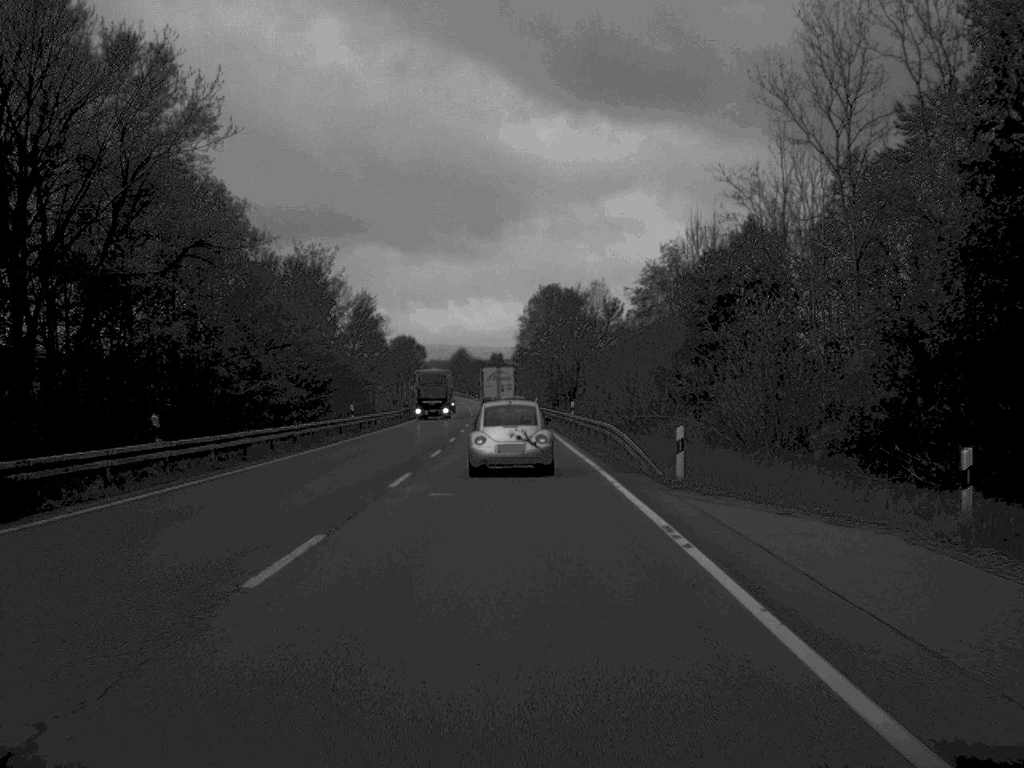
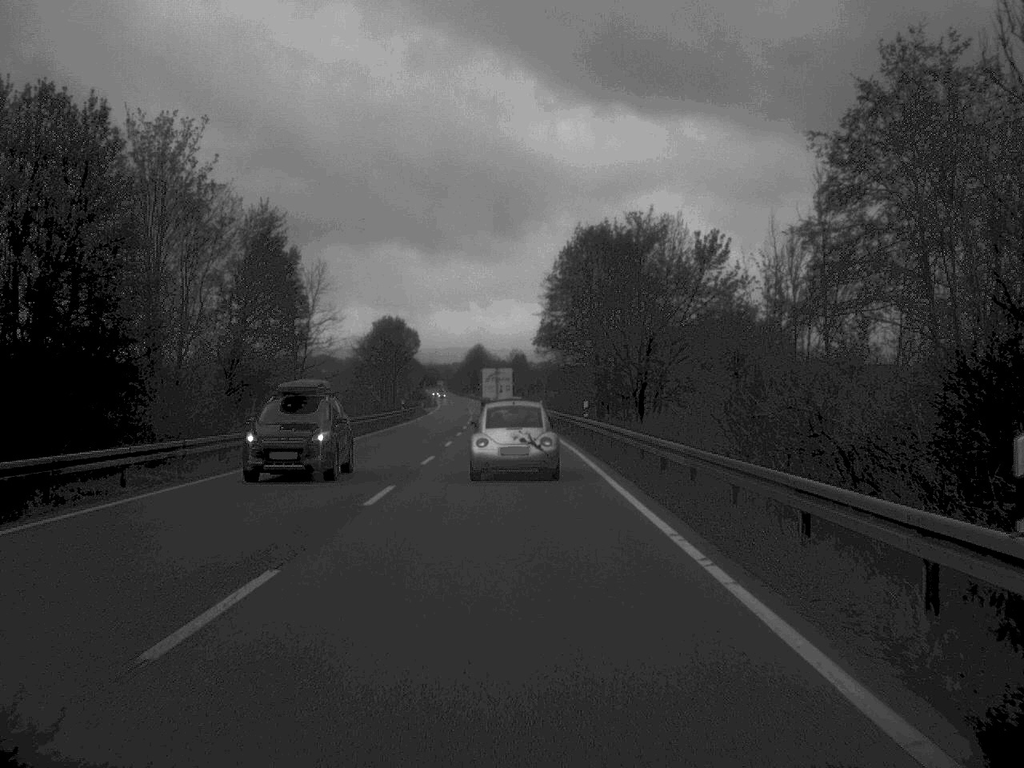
(-0.6, +50.4) m; -1°
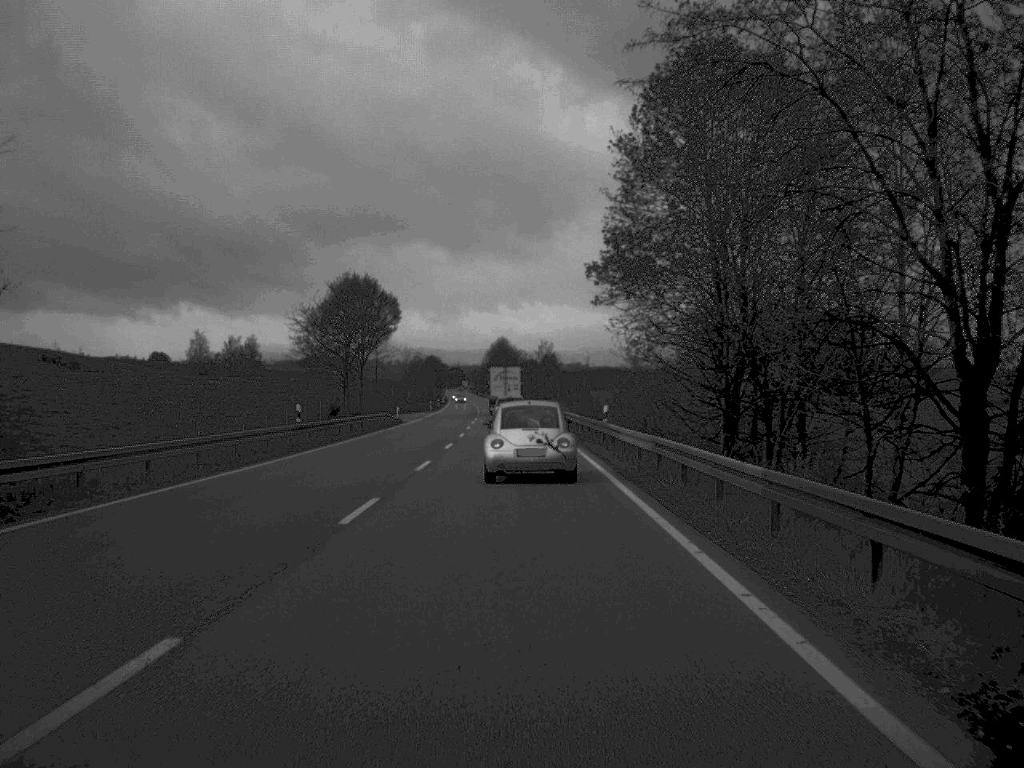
(-0.5, +50.1) m; -1°
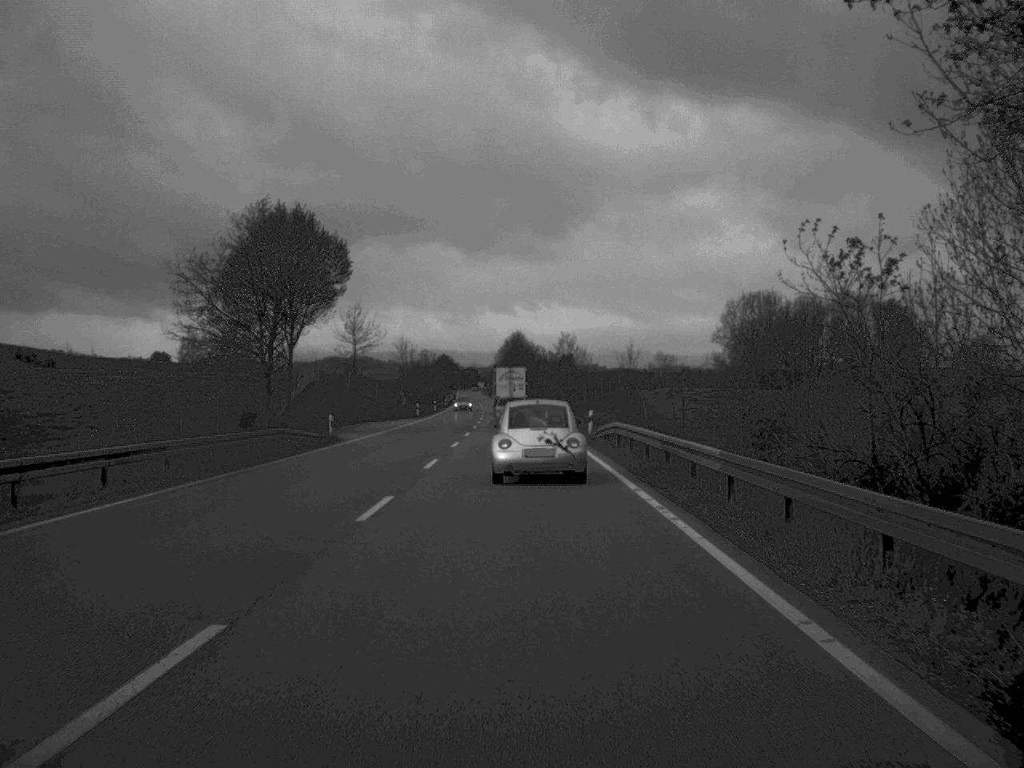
(-0.3, +35.0) m; -1°
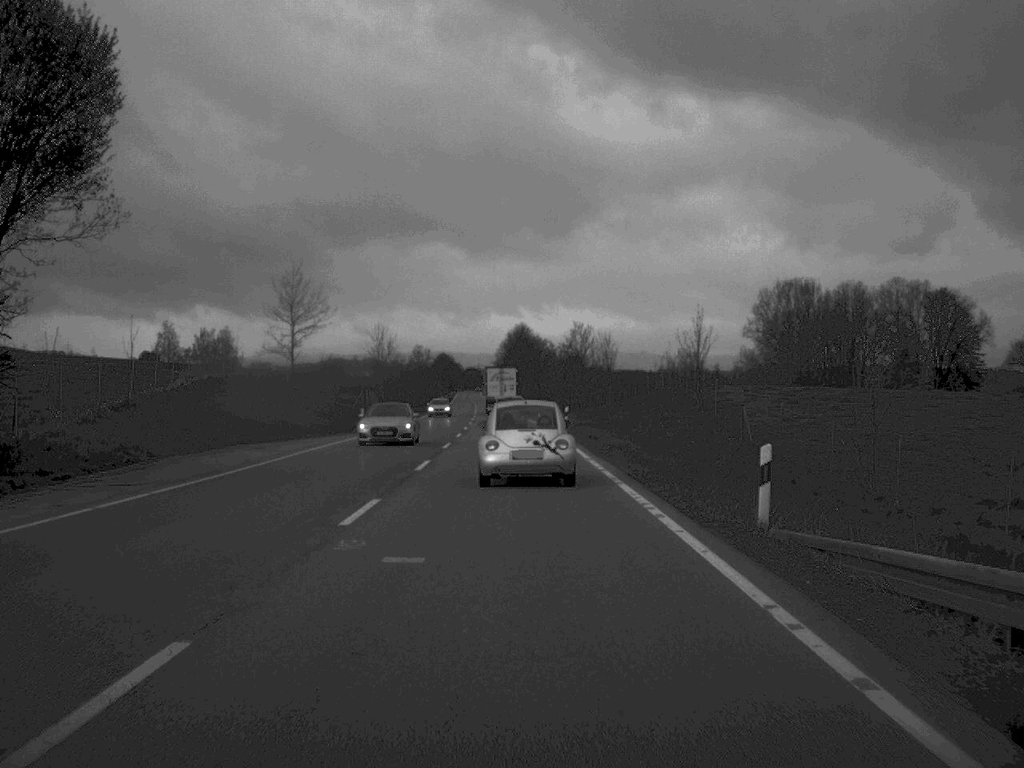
(-0.1, +36.0) m; 0°
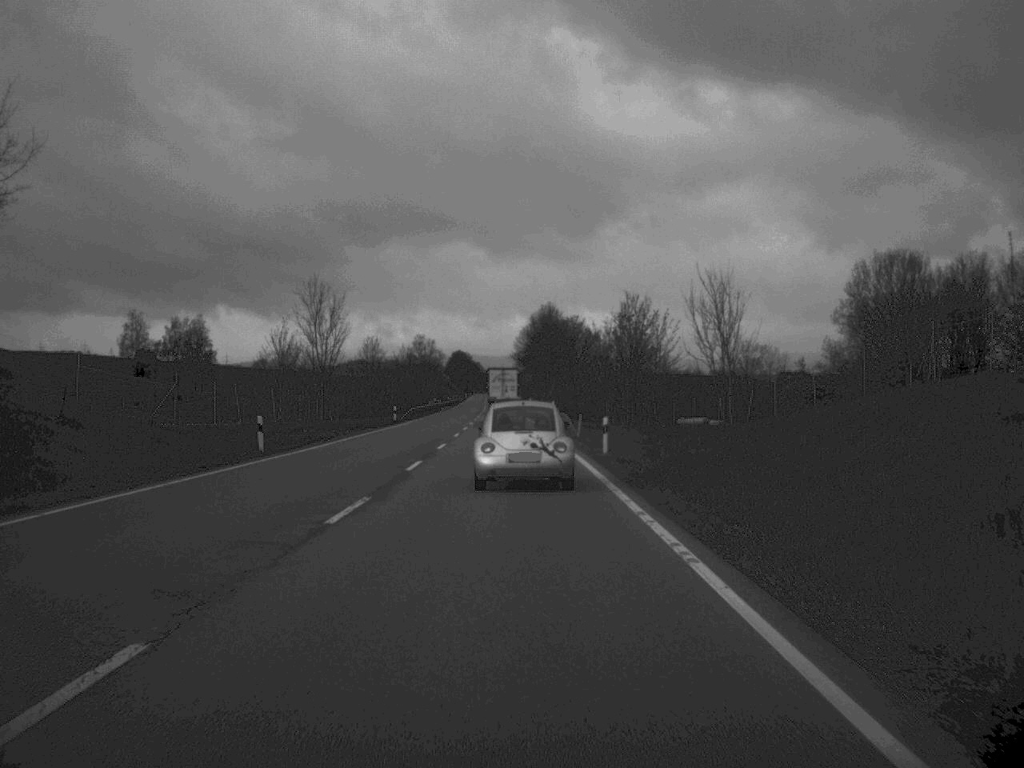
(-0.6, +58.8) m; -1°
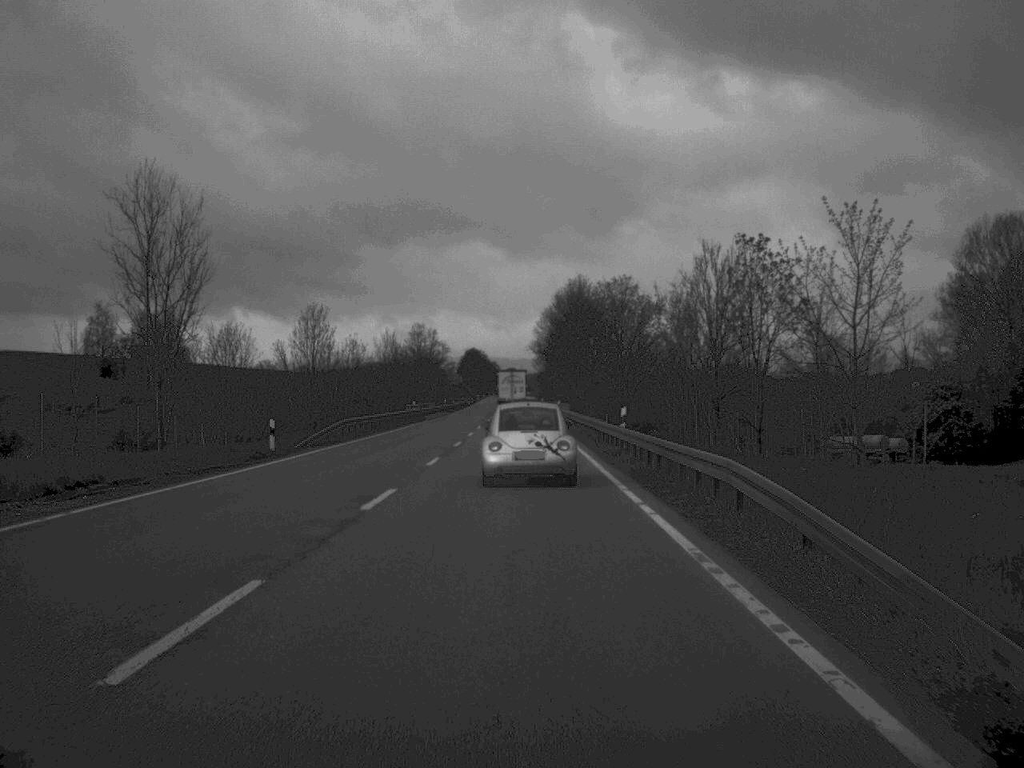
(-0.5, +44.6) m; -1°
